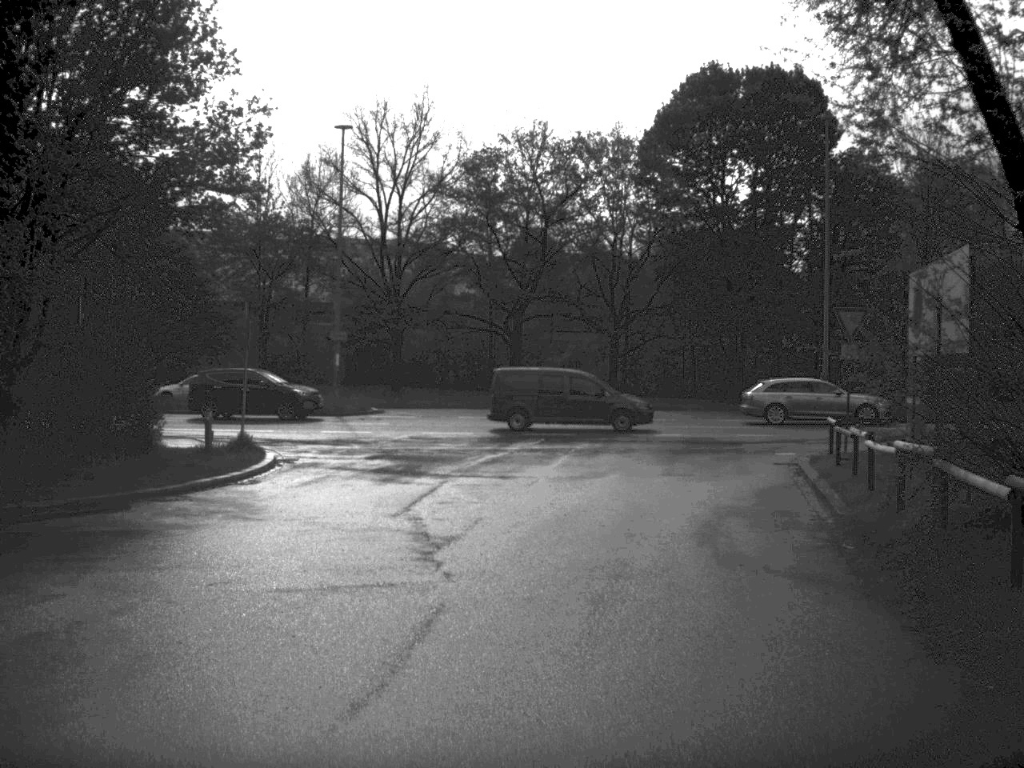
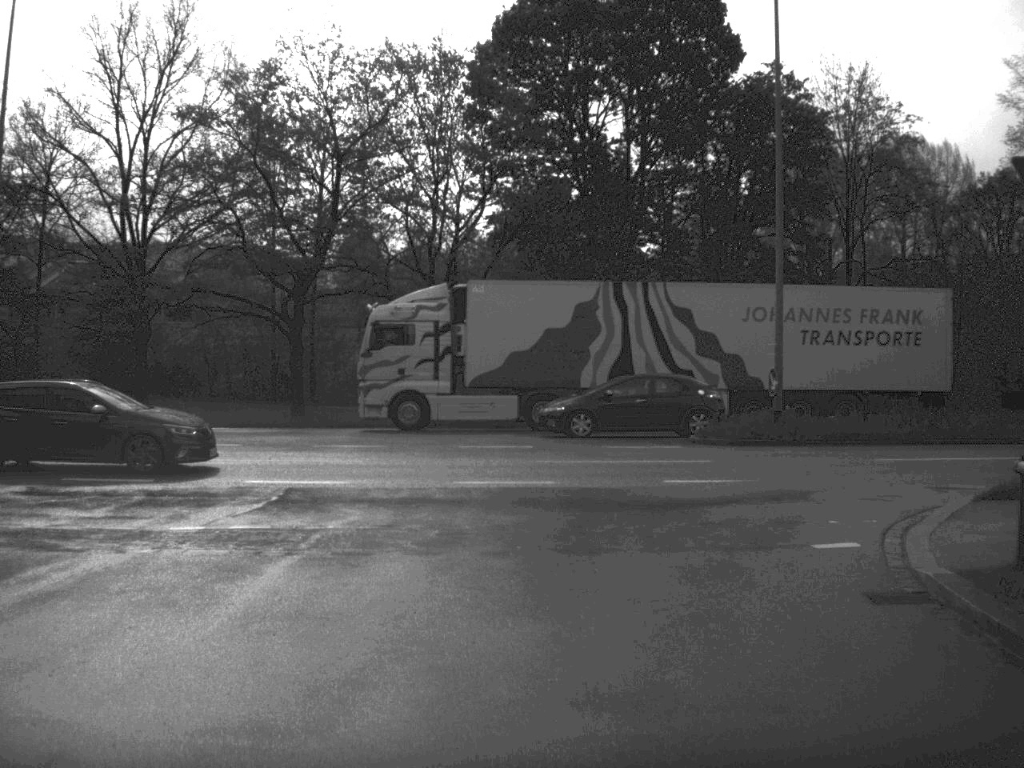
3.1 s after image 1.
(+1.2, +17.2) m; +7°
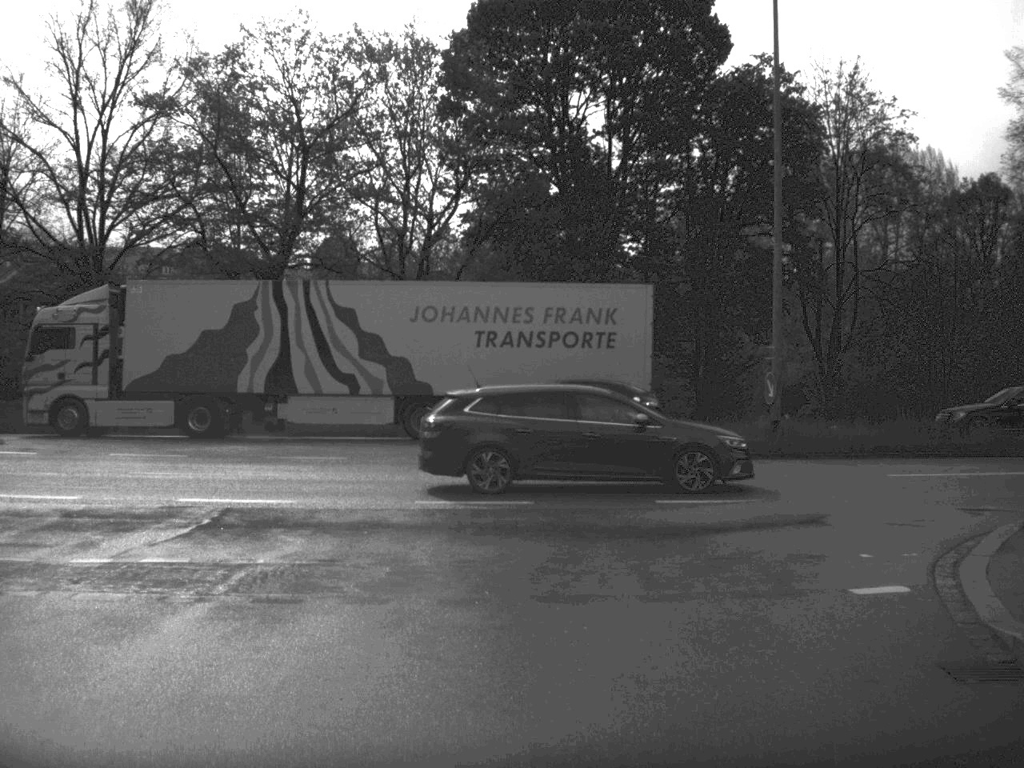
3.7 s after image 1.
(0.0, +2.3) m; +1°
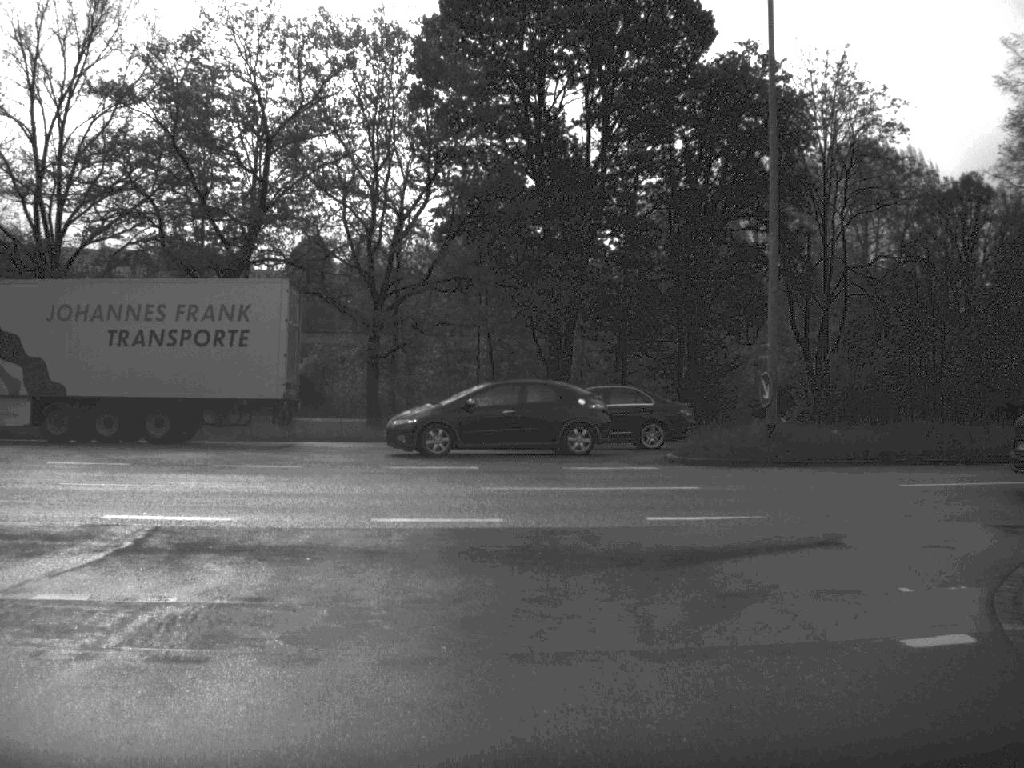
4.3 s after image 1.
(0.0, +2.0) m; +1°
